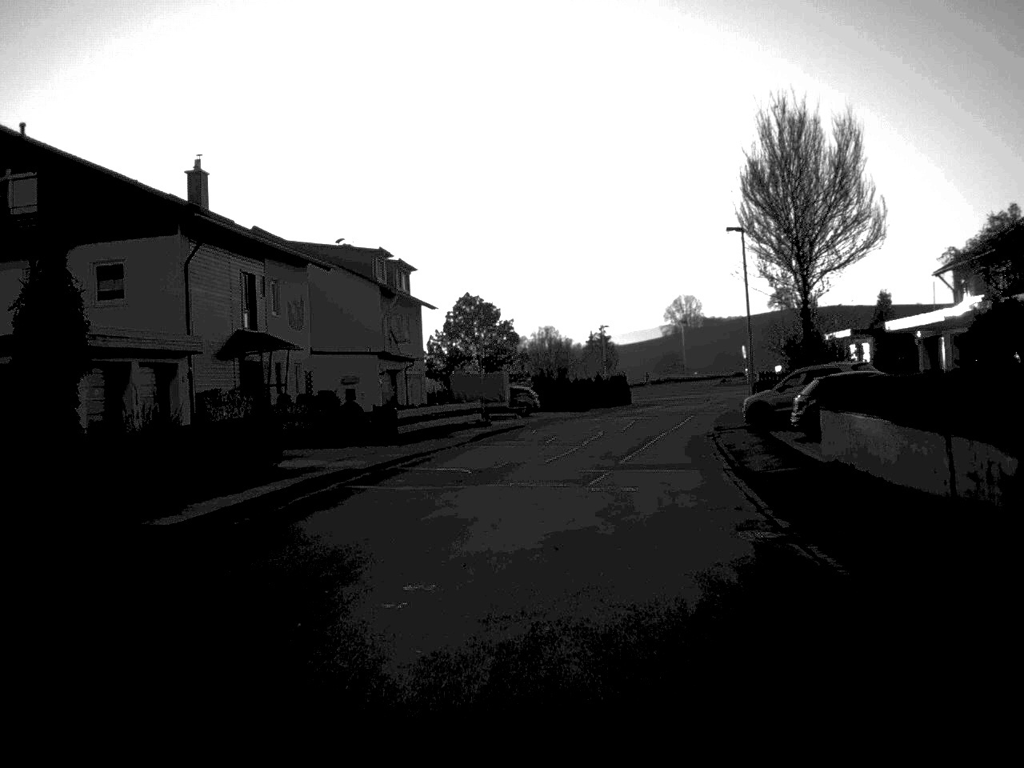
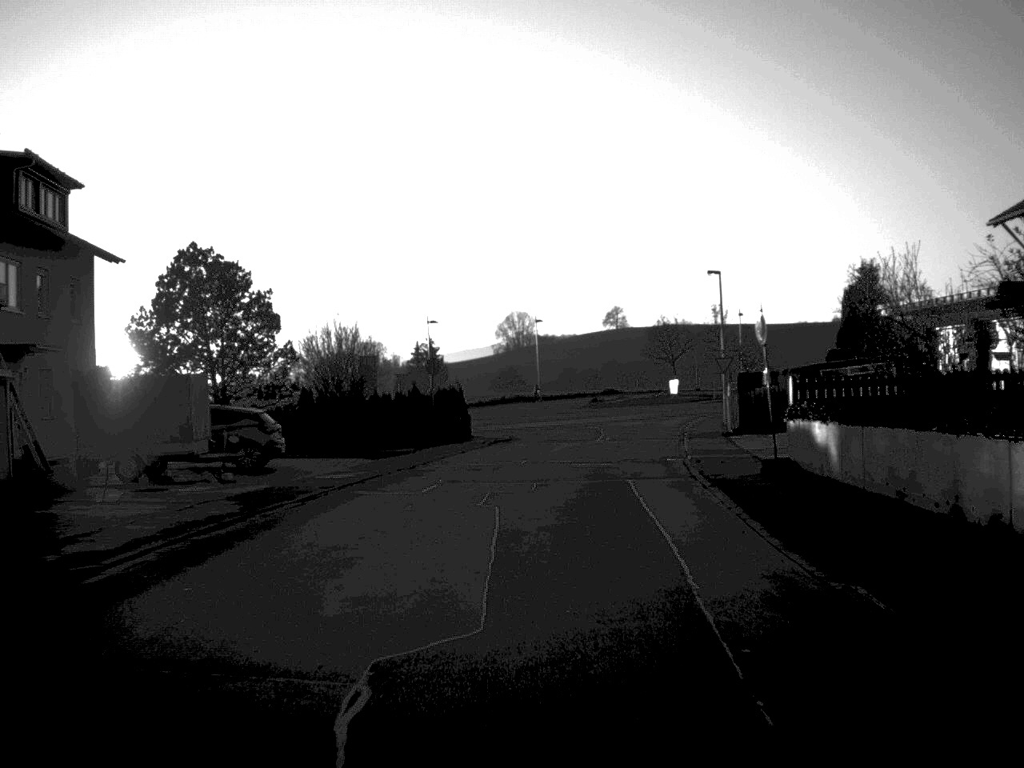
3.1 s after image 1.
(+2.1, +33.2) m; +8°
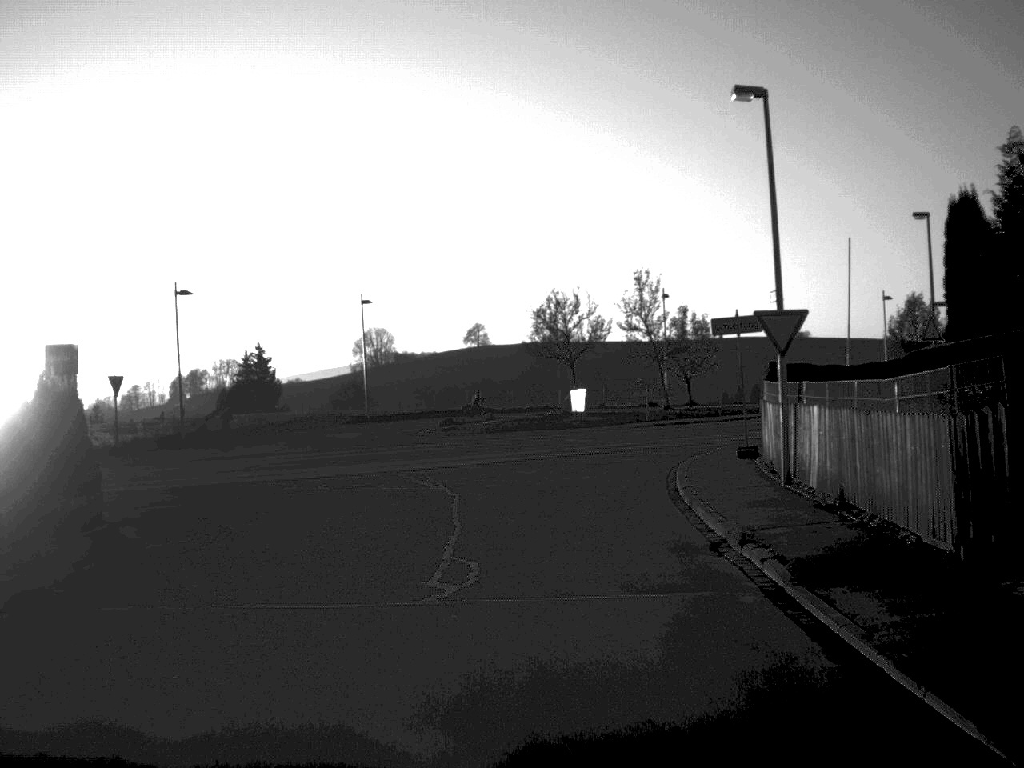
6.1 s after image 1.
(+1.8, +31.9) m; +6°
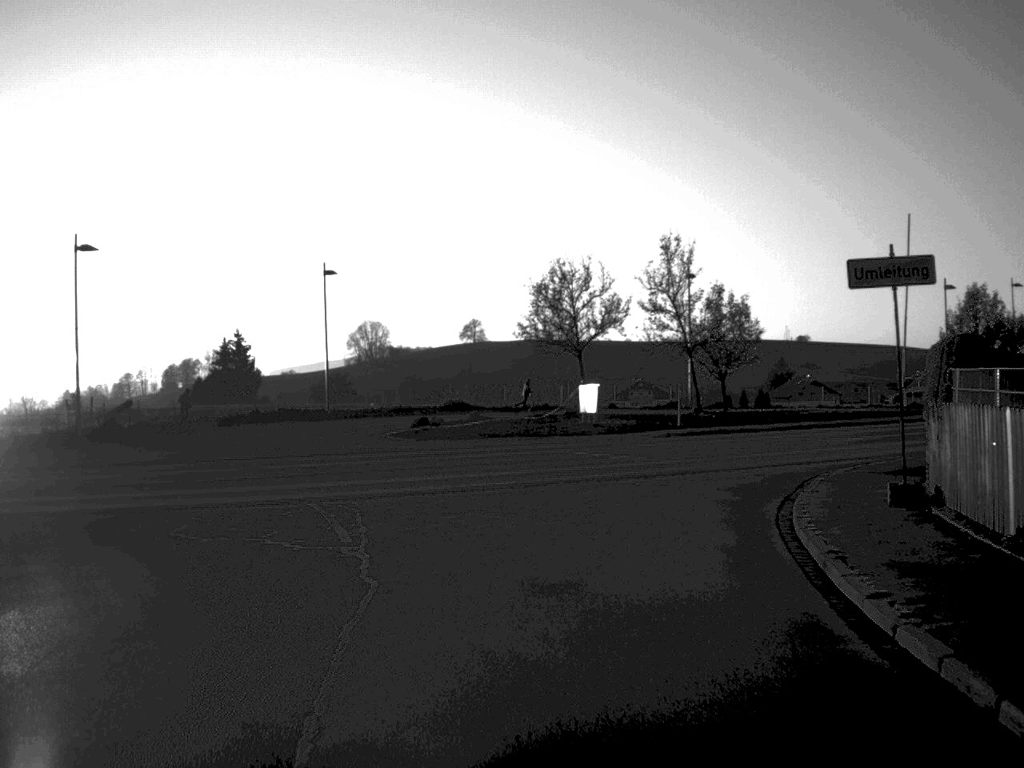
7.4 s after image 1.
(0.0, +11.3) m; 0°
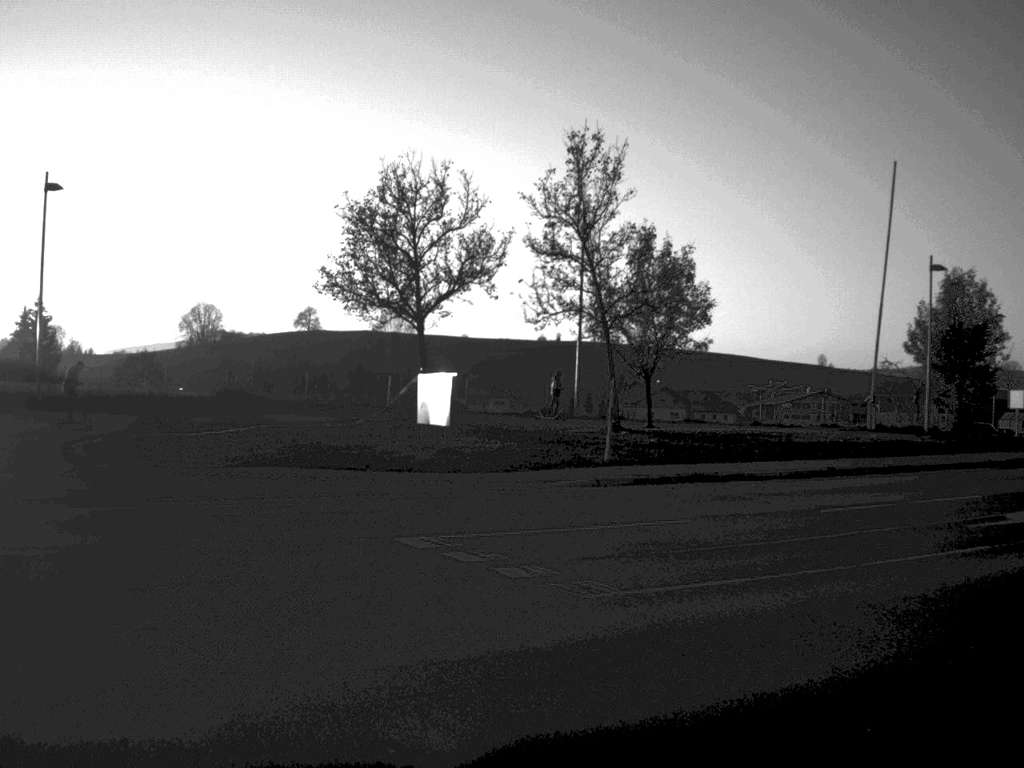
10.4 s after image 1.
(+0.5, +17.6) m; +8°
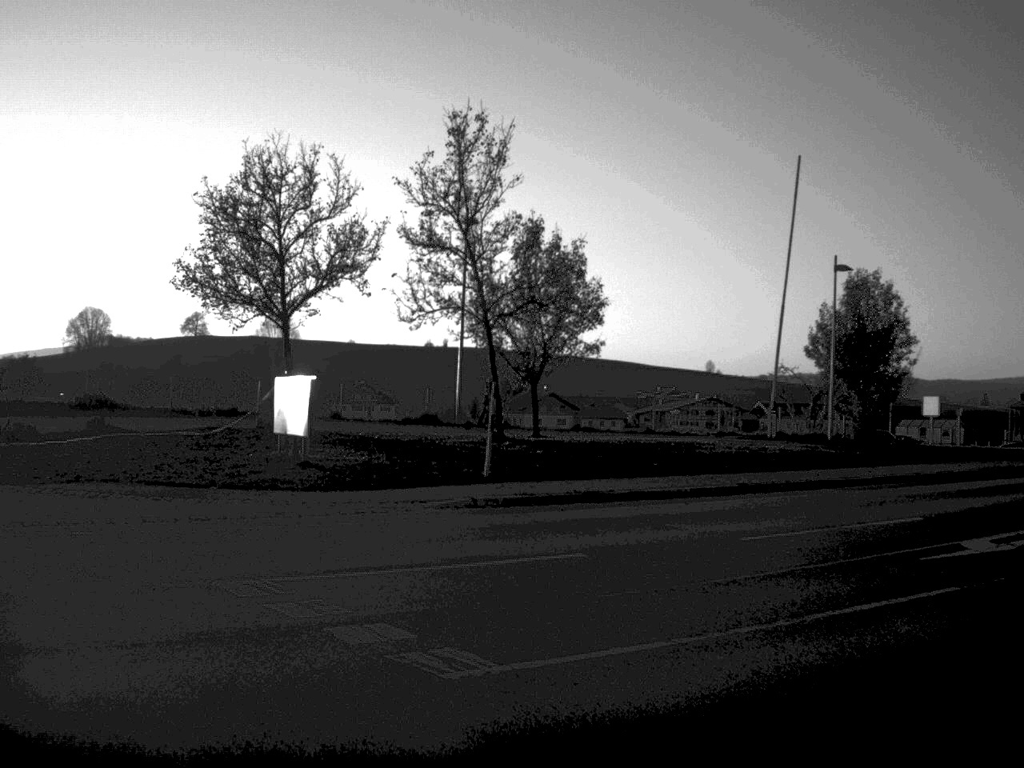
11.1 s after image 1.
(+0.1, +2.4) m; +5°
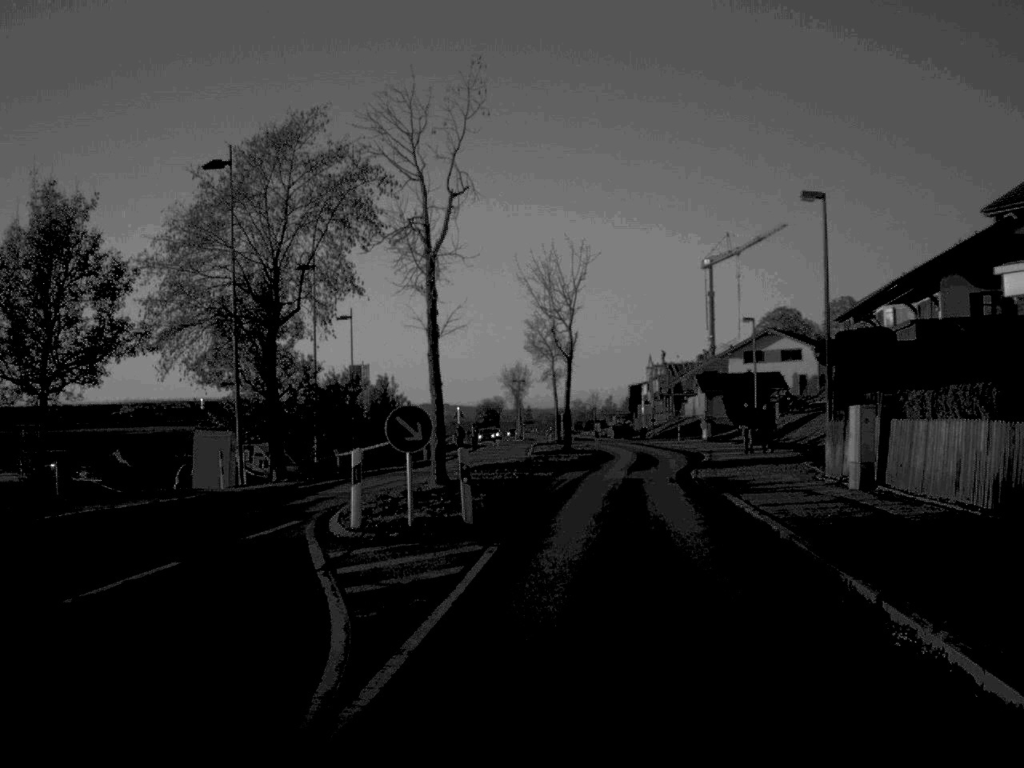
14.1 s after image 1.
(+5.2, +10.6) m; +48°
